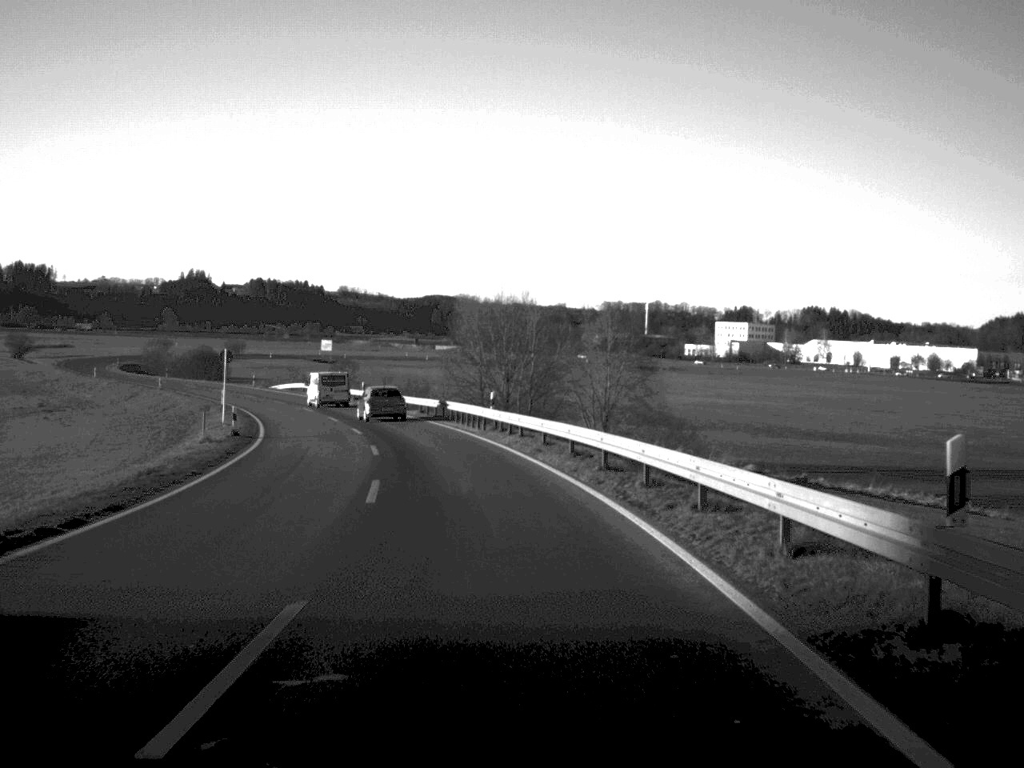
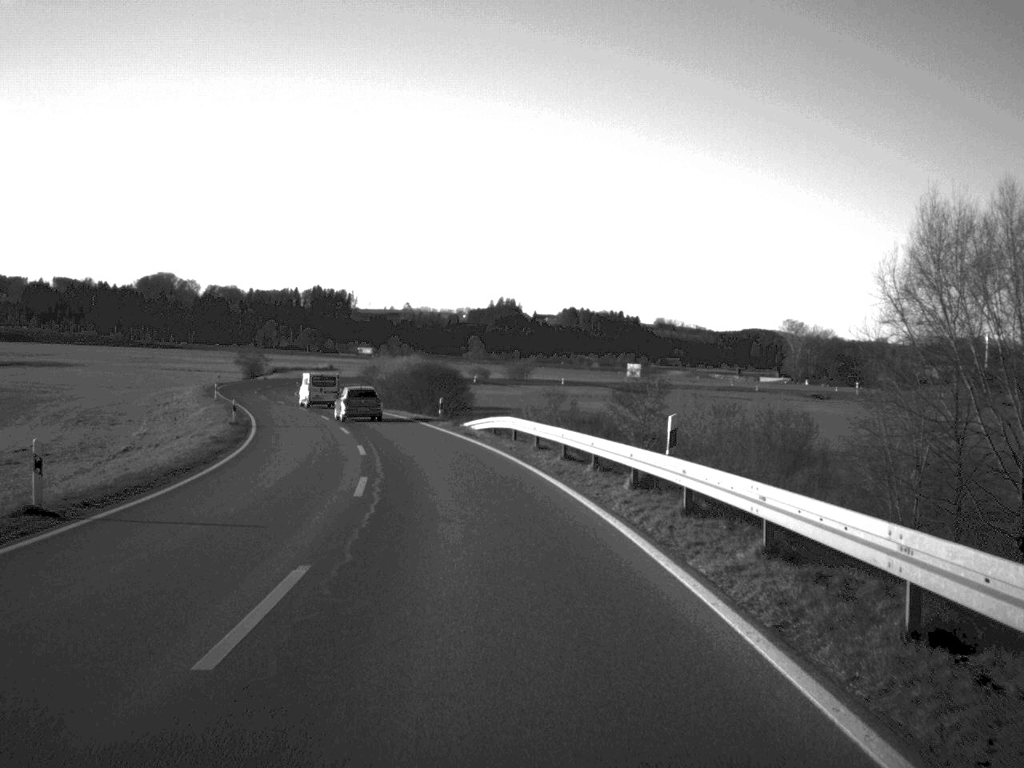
(-7.1, +58.6) m; -14°
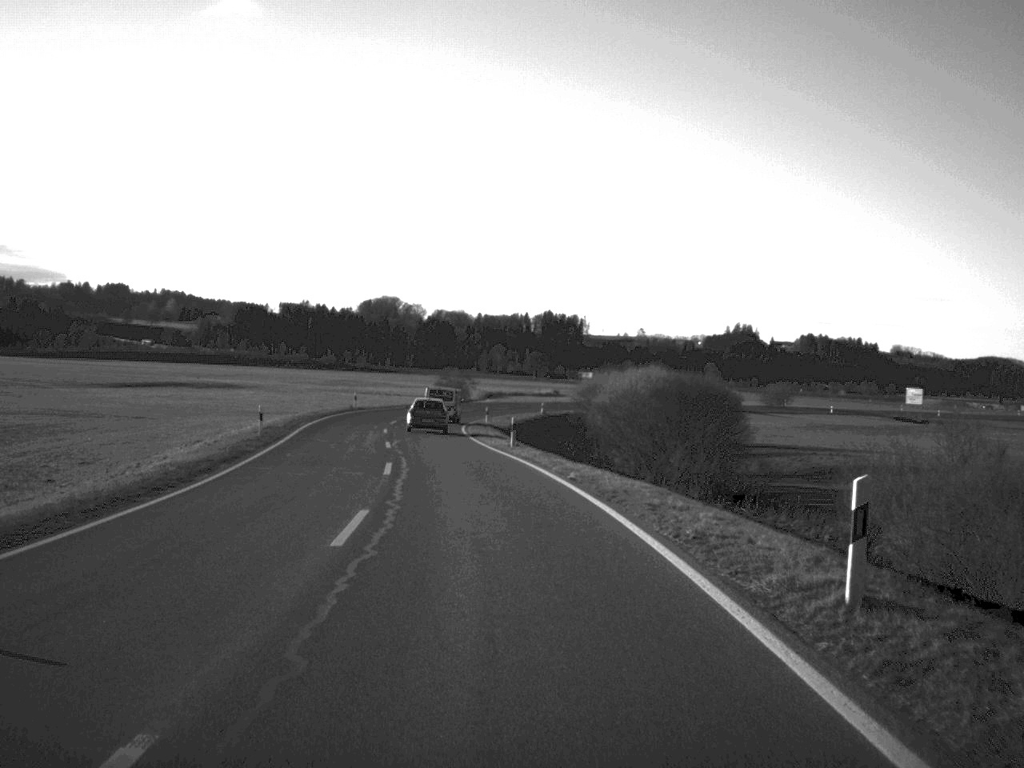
(-4.4, +44.5) m; -11°
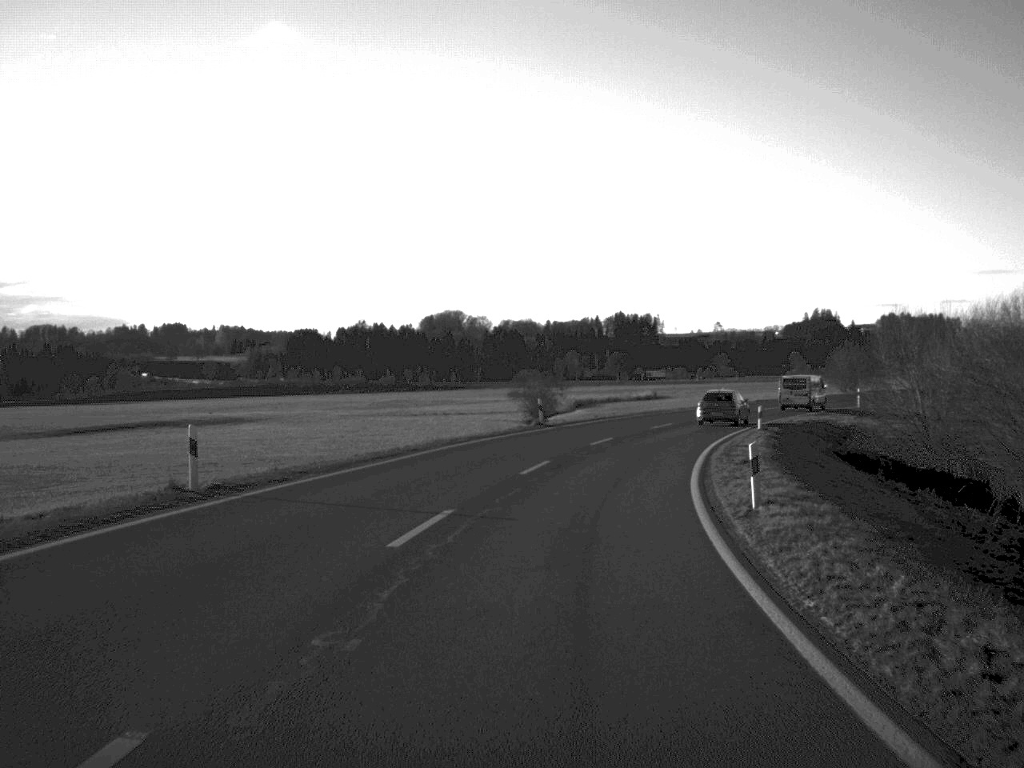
(-3.9, +57.8) m; -3°
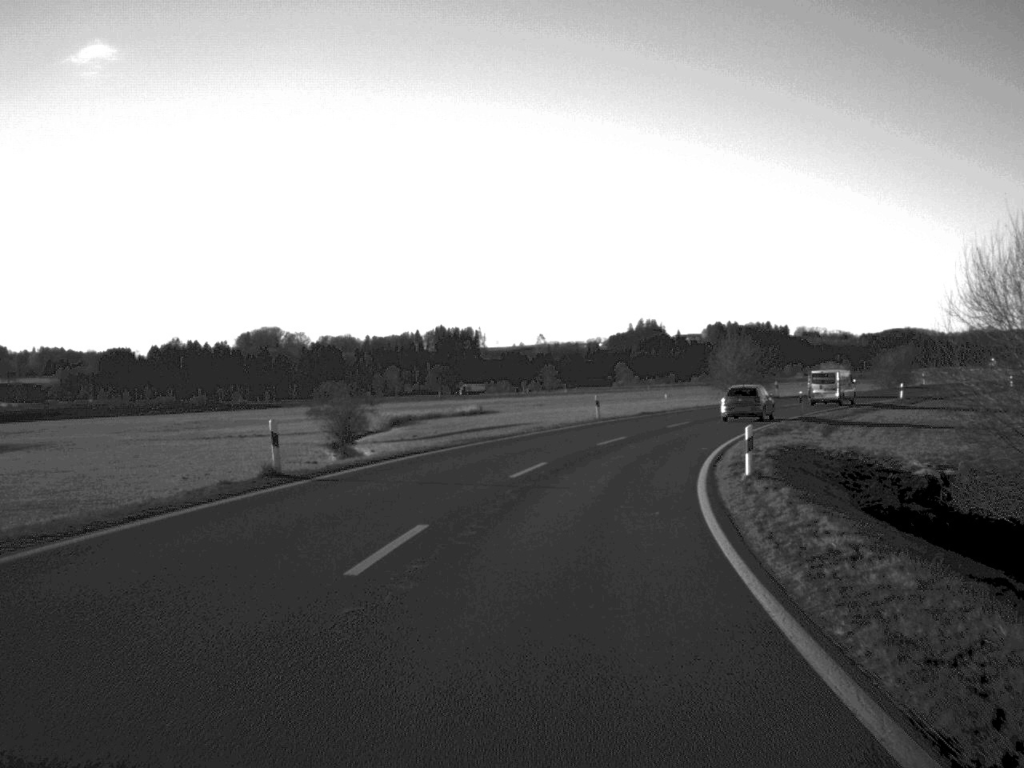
(+3.1, +34.1) m; +11°
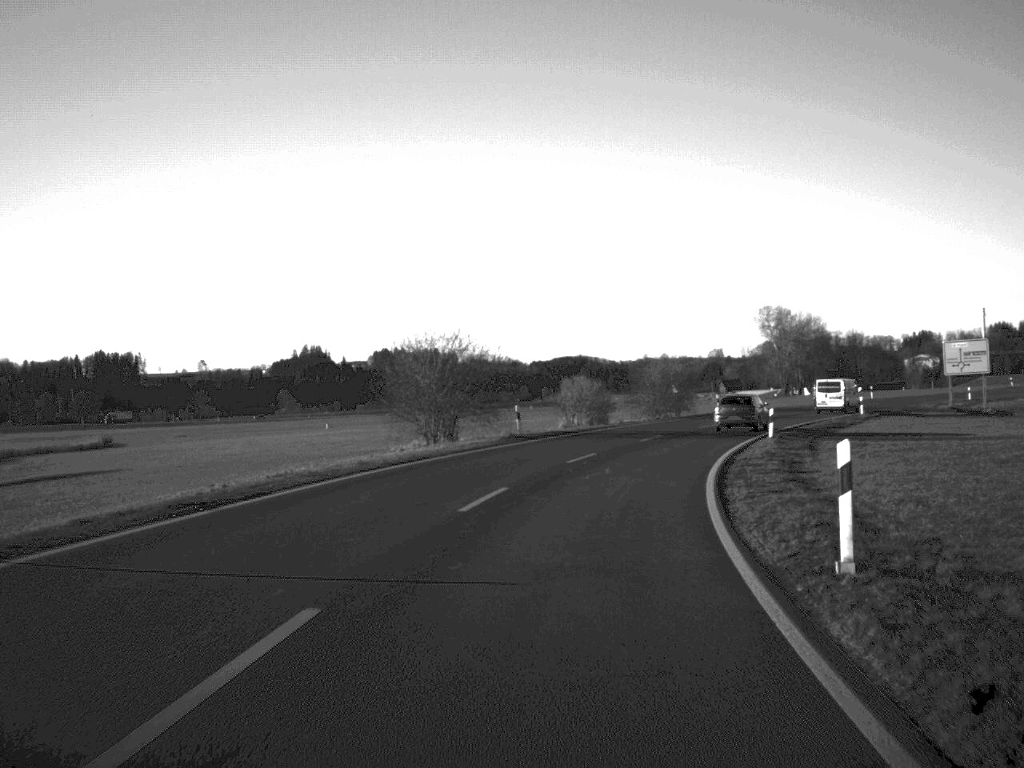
(+3.3, +31.9) m; +12°
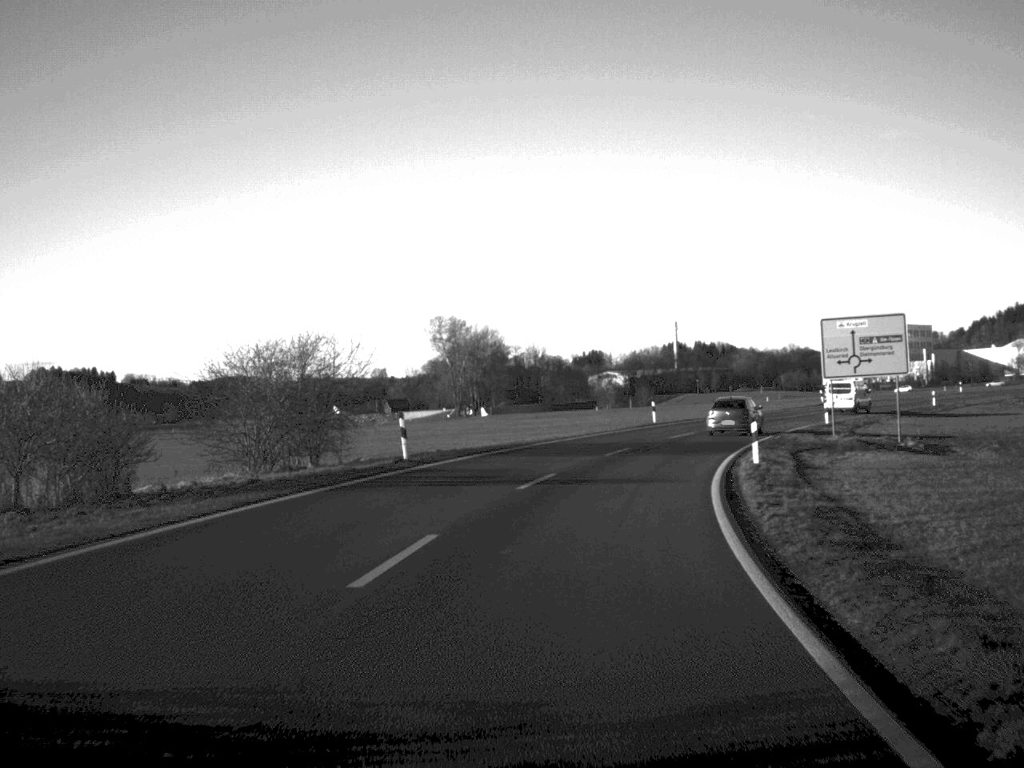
(+5.9, +43.3) m; +16°
